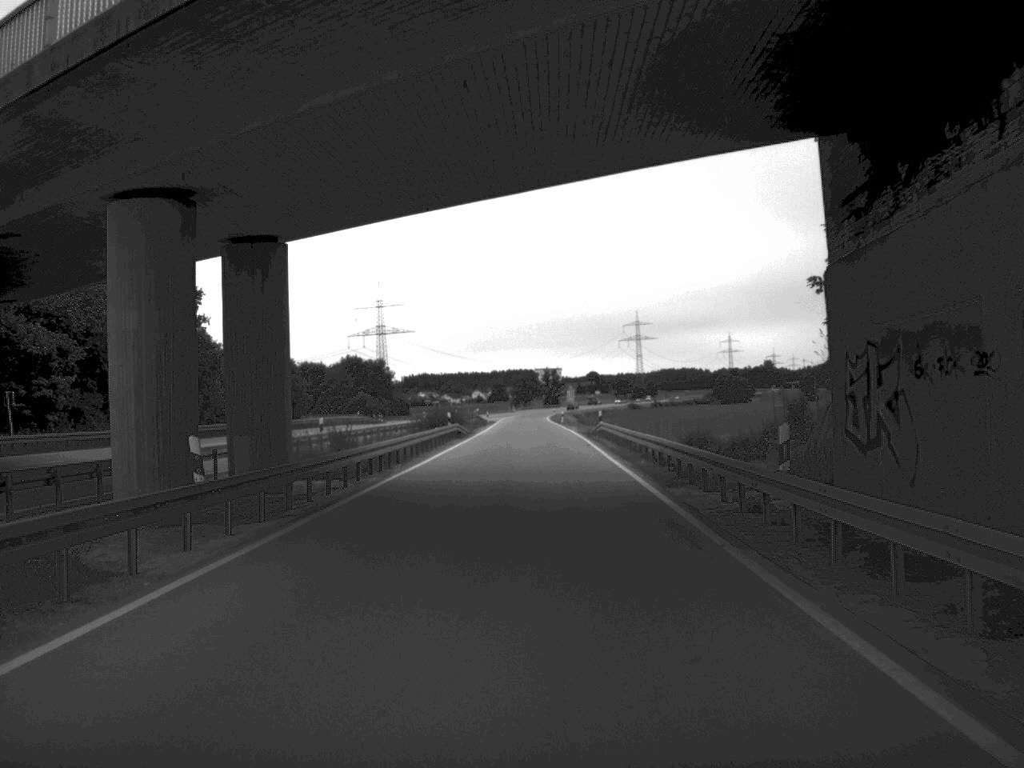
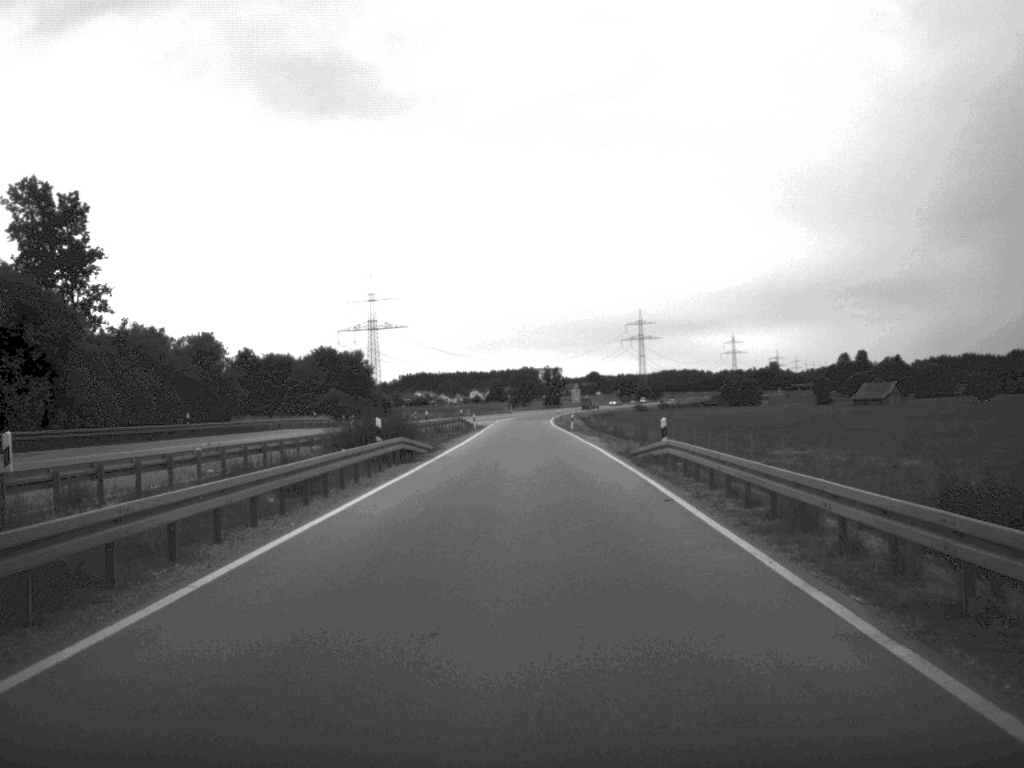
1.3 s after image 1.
(0.0, +27.0) m; 0°
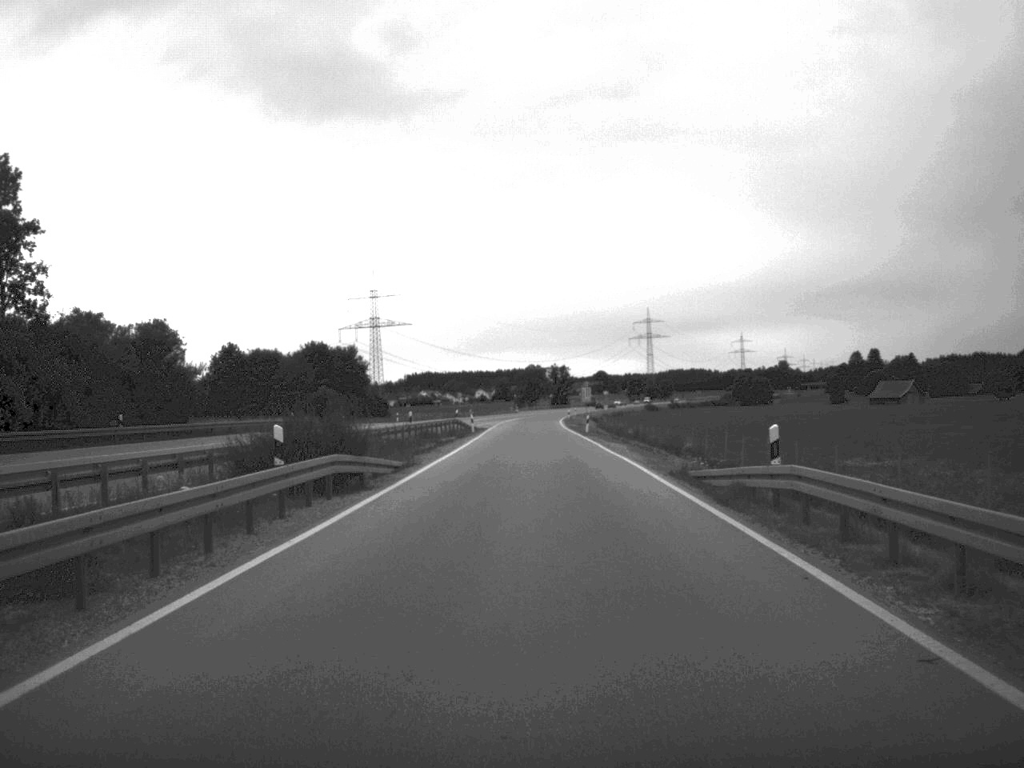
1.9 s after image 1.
(0.0, +13.0) m; 0°
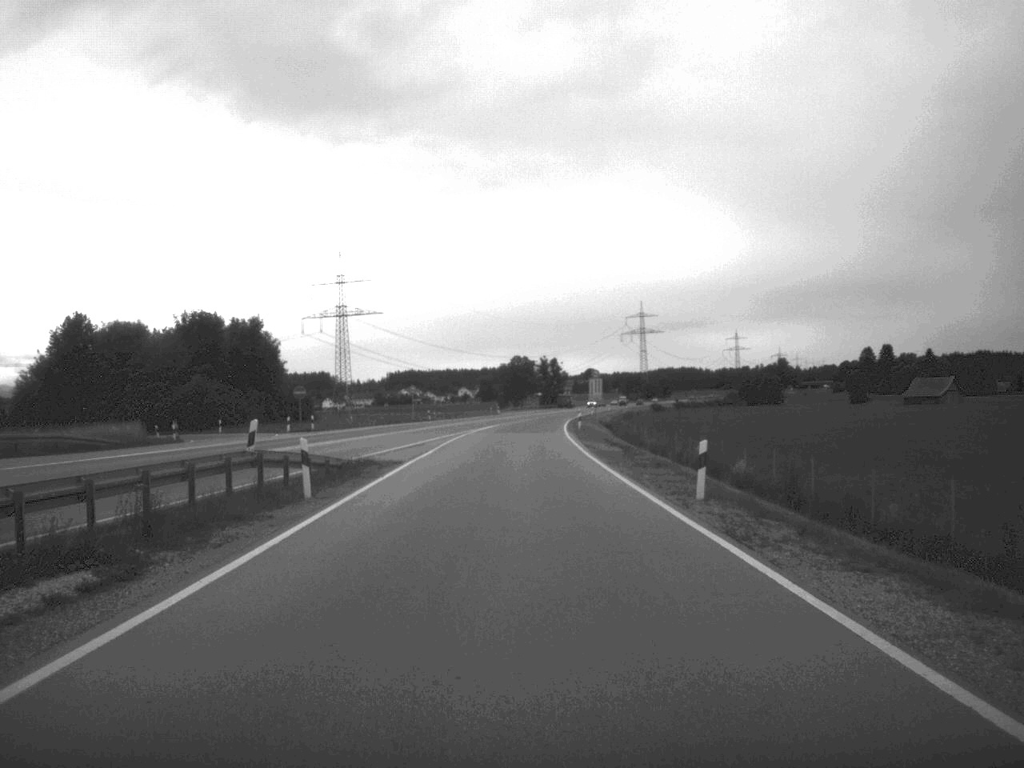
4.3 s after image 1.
(+0.3, +52.2) m; 0°
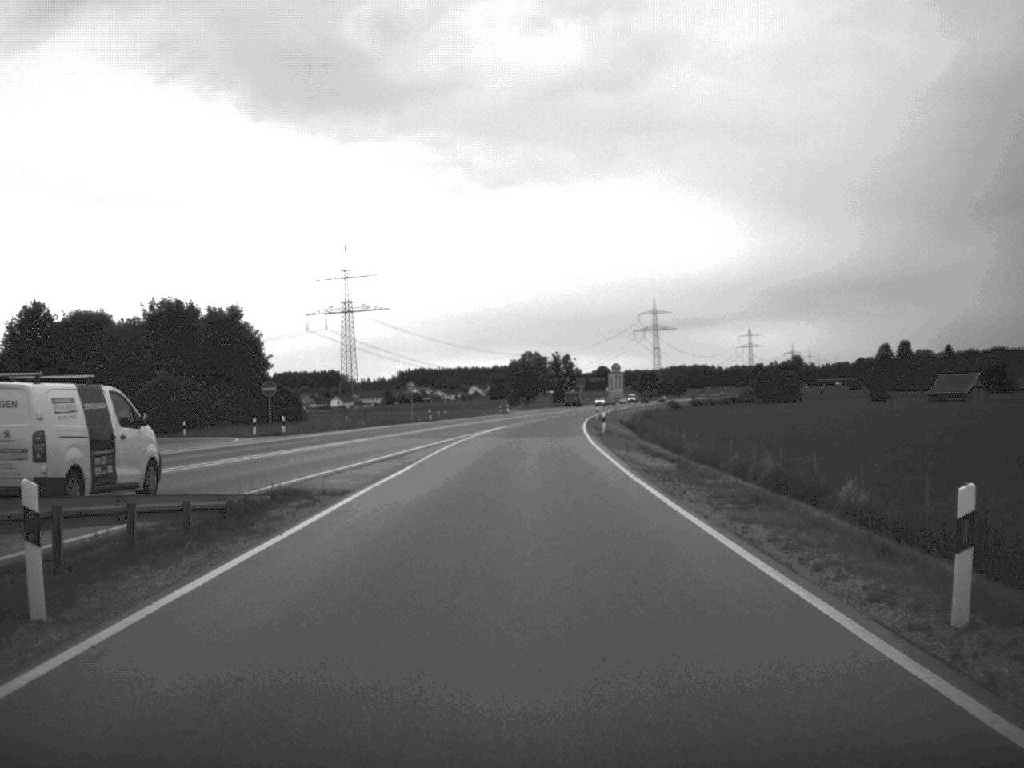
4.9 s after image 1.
(-0.1, +12.5) m; -1°
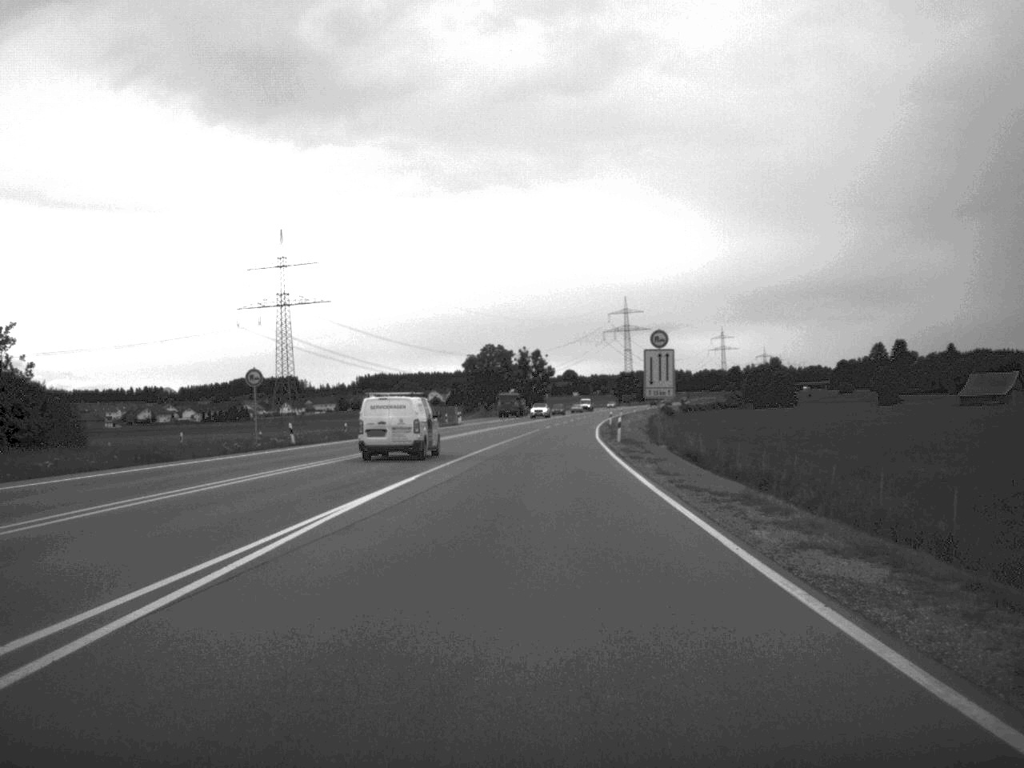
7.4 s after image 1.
(+0.4, +52.6) m; +2°
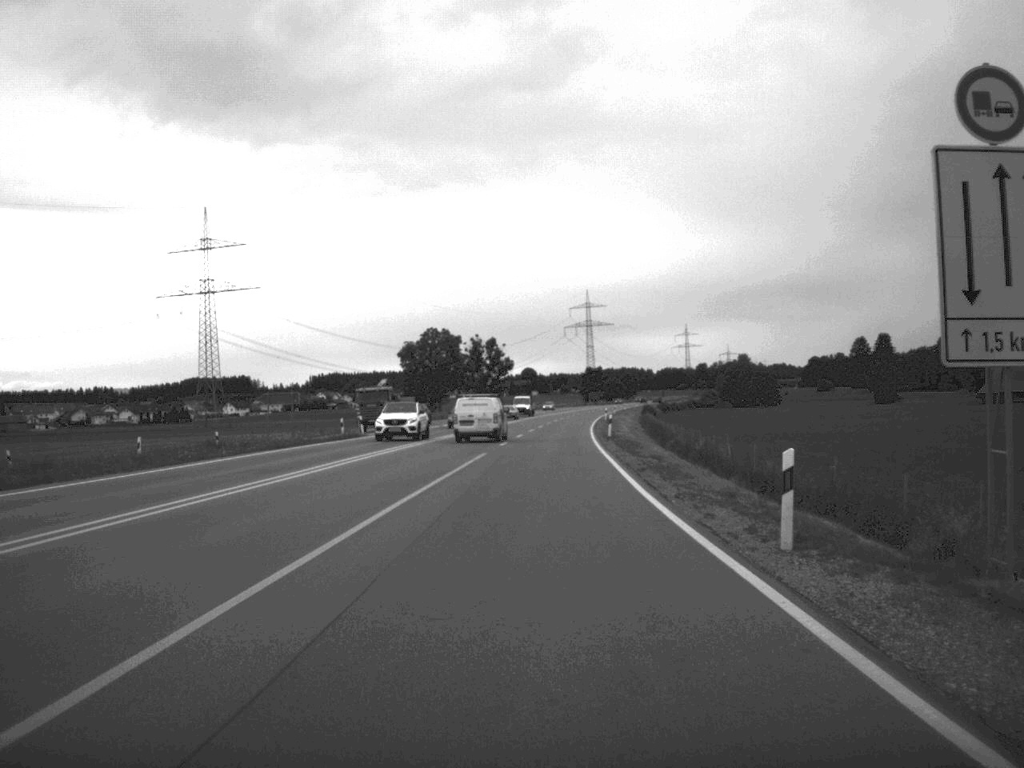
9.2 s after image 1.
(+0.7, +41.2) m; +2°
